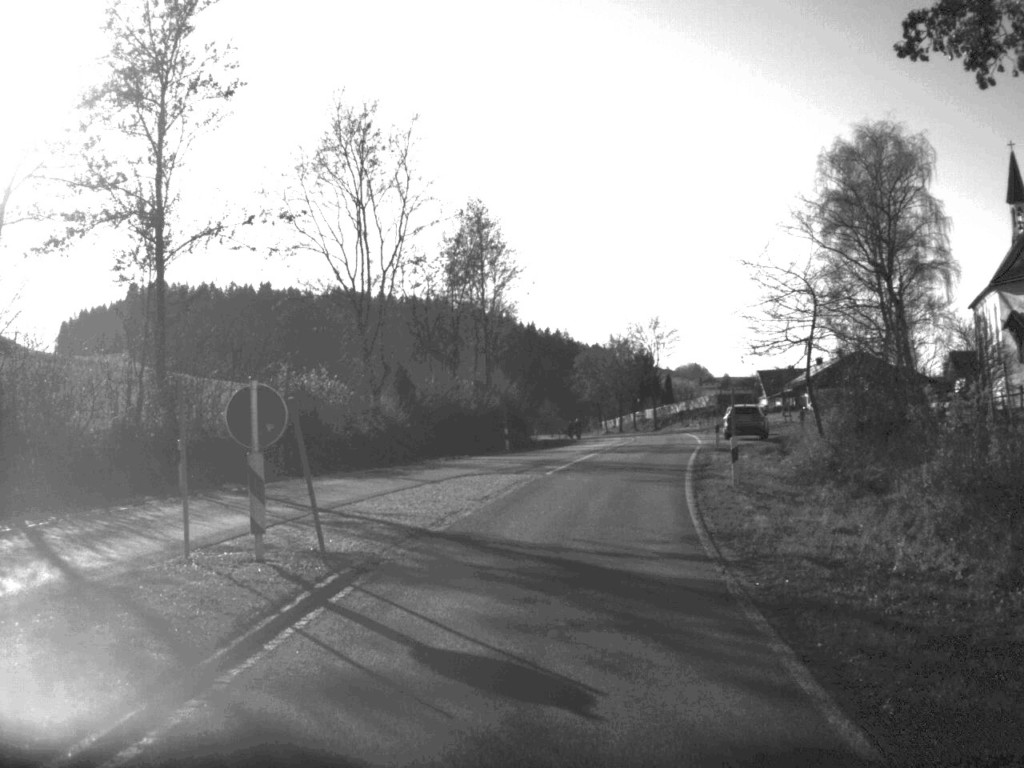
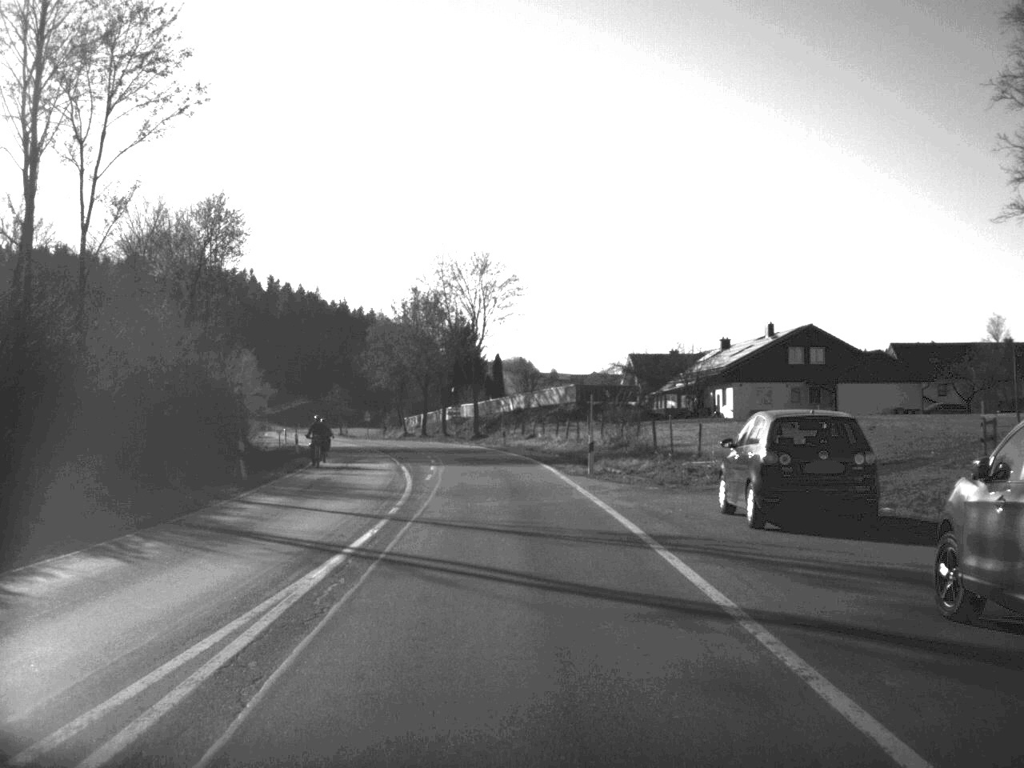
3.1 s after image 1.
(+4.9, +51.1) m; +8°
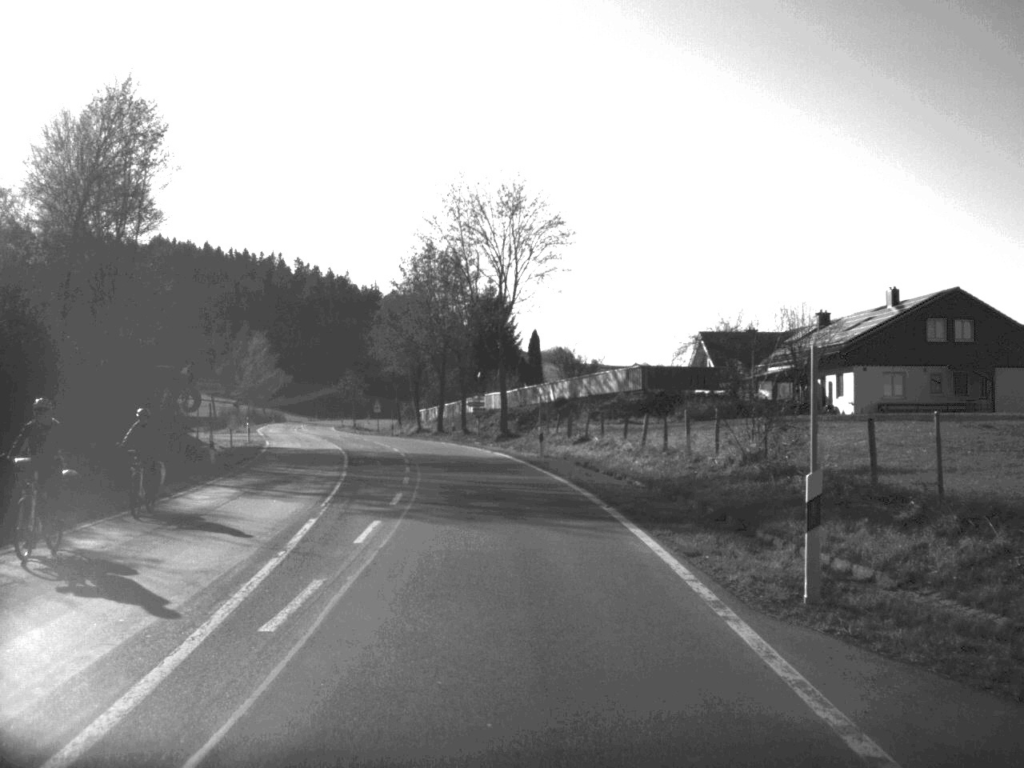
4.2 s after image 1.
(-0.3, +22.3) m; -2°
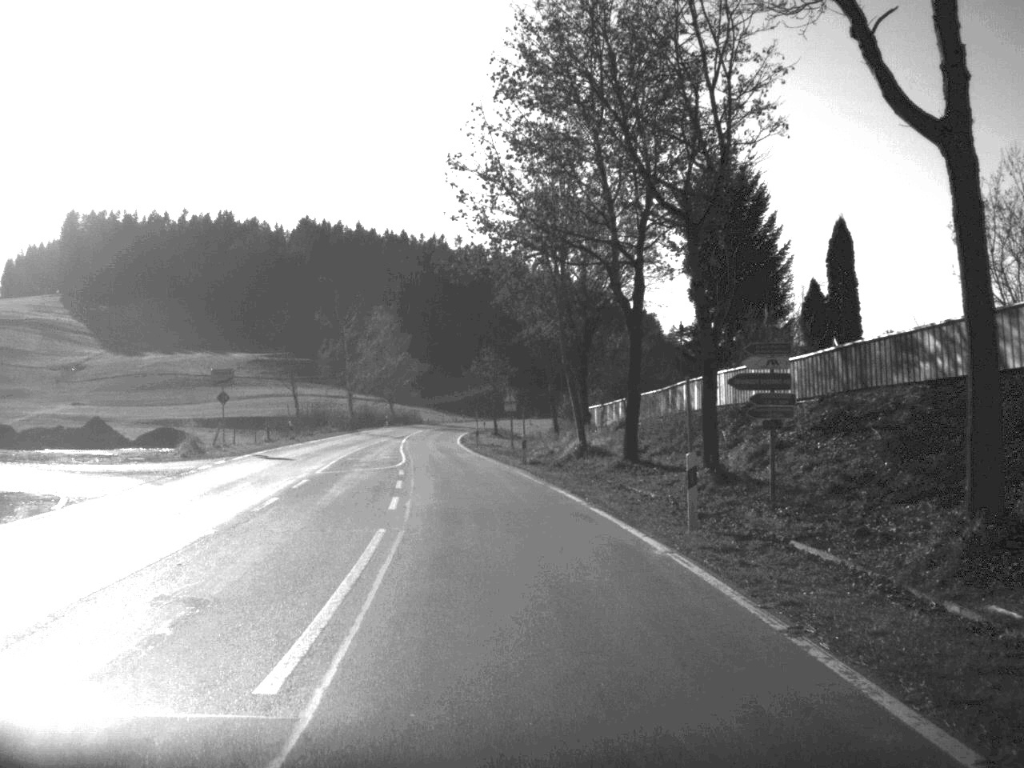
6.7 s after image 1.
(-3.5, +49.6) m; -8°
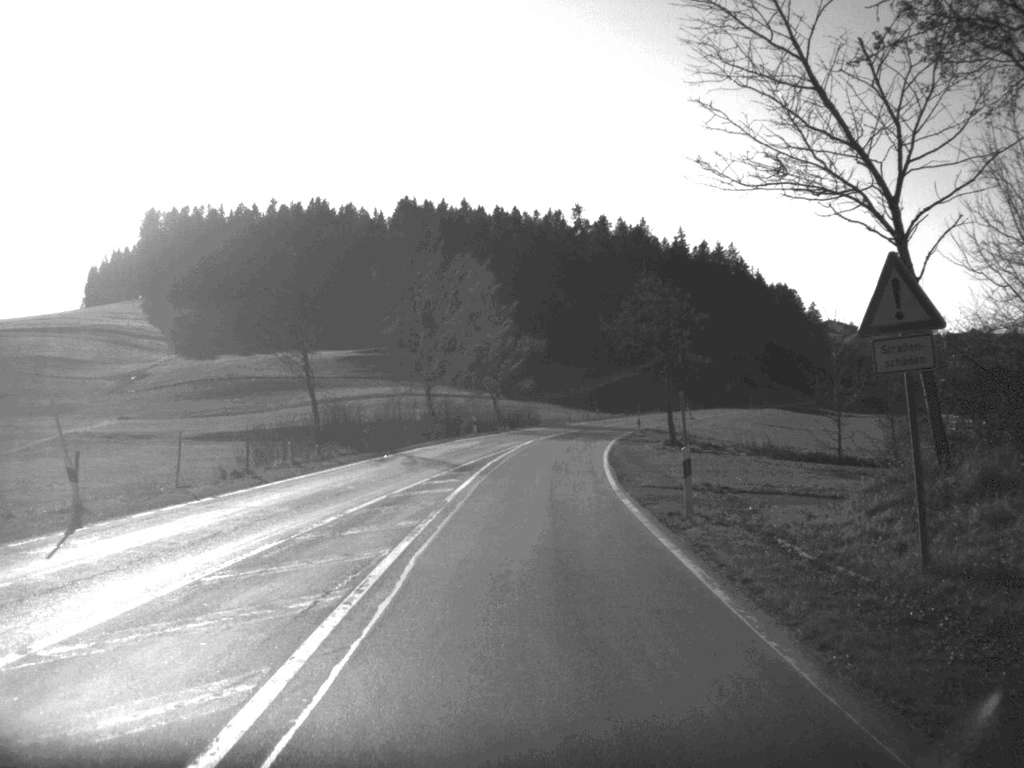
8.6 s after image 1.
(-3.0, +47.2) m; -5°
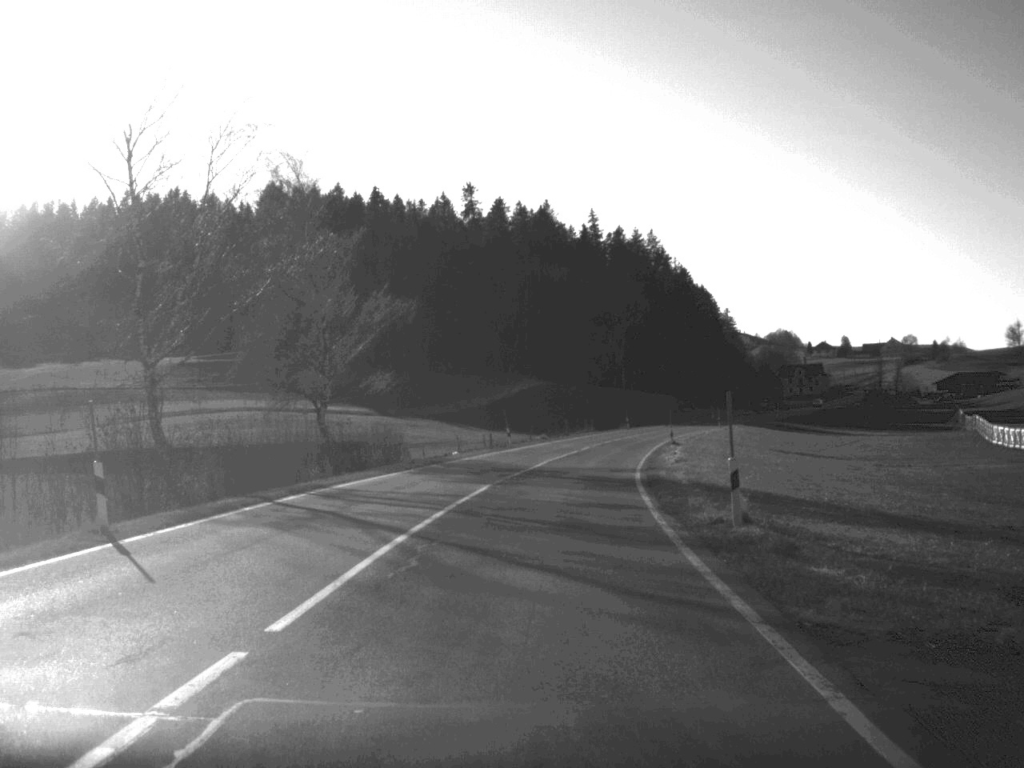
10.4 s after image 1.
(+1.7, +51.8) m; +5°
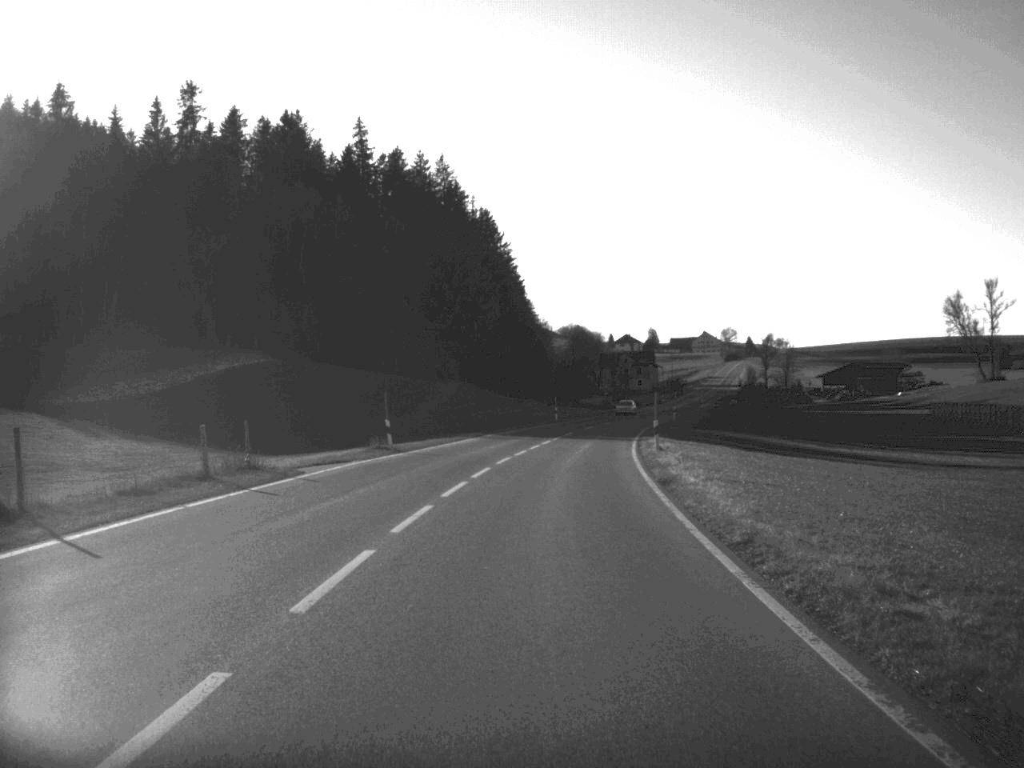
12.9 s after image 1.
(+6.8, +79.2) m; +10°
